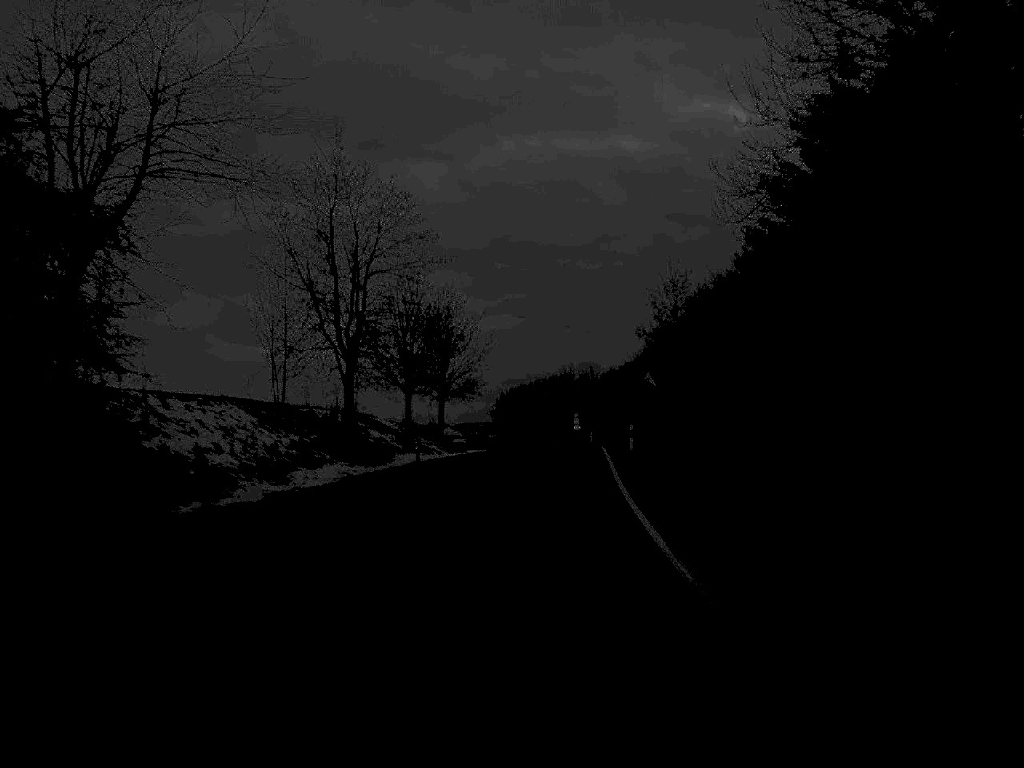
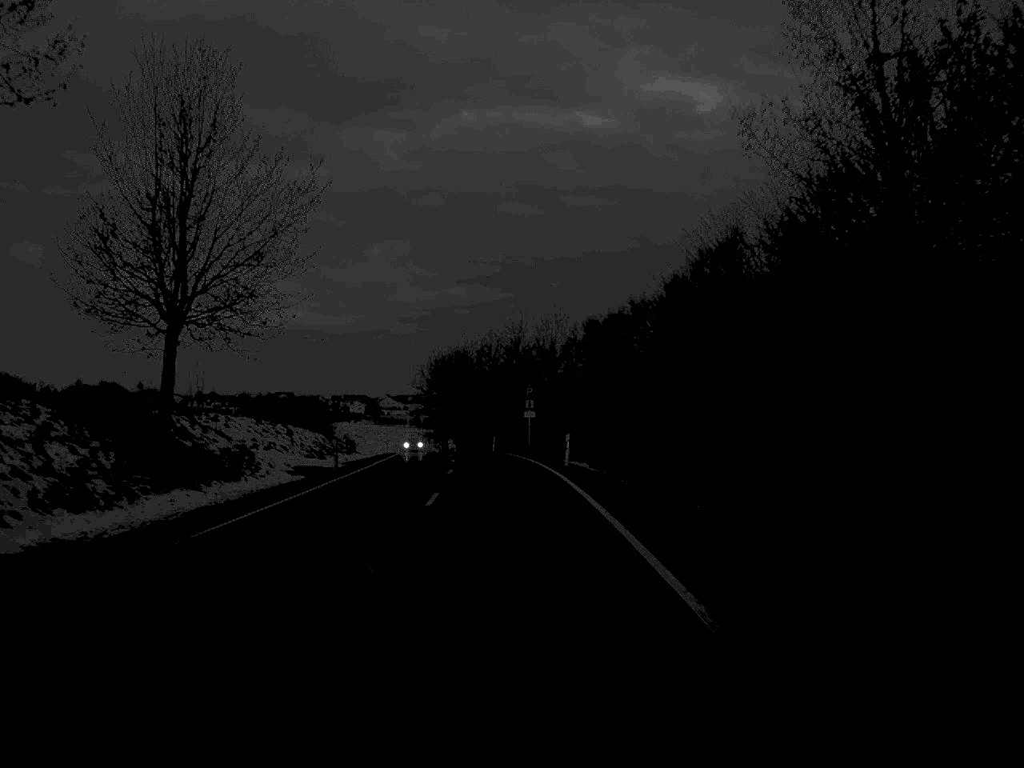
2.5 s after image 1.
(+1.9, +57.1) m; +2°
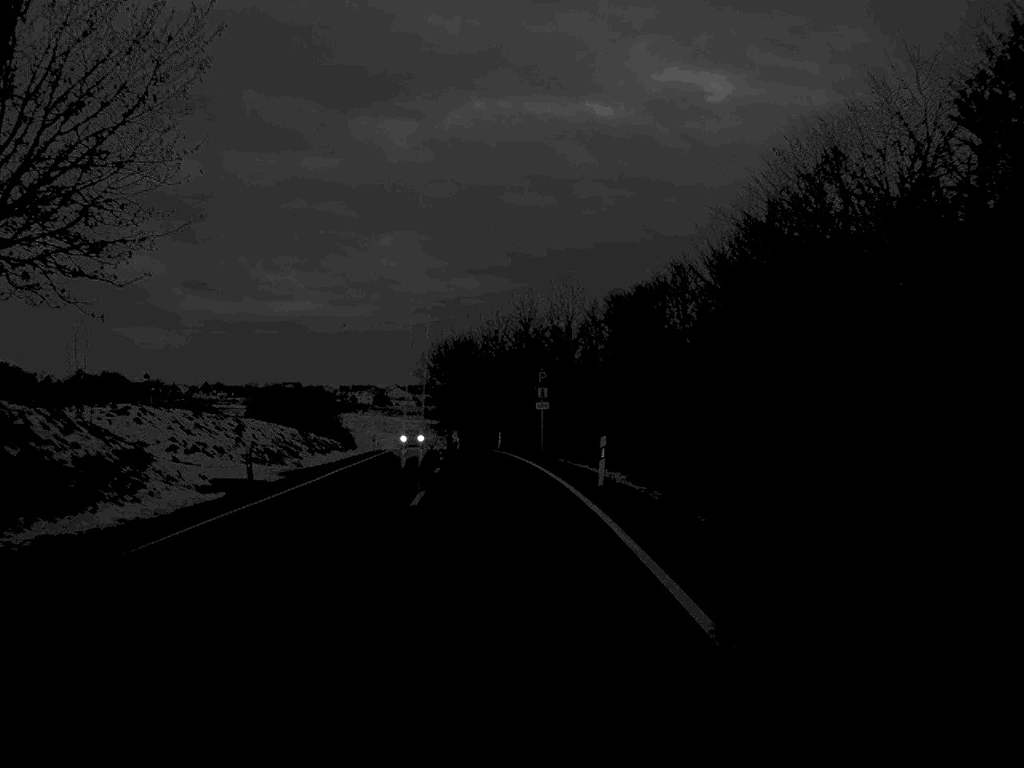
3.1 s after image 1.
(0.0, +13.3) m; -1°
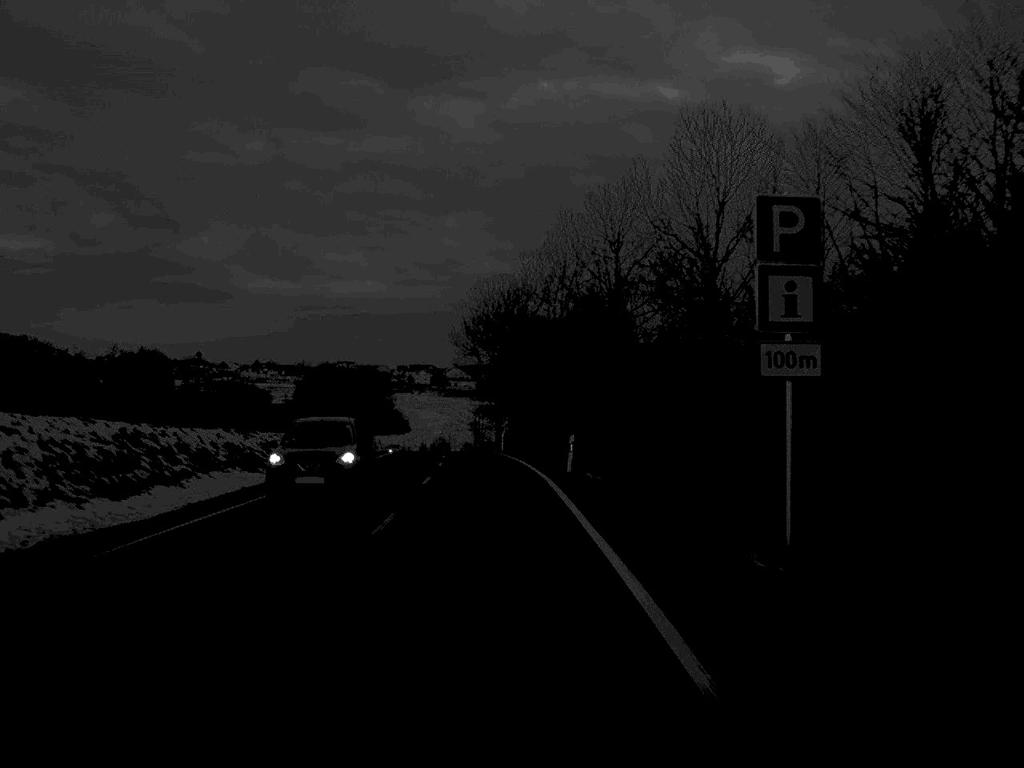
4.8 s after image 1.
(-1.0, +40.7) m; -3°
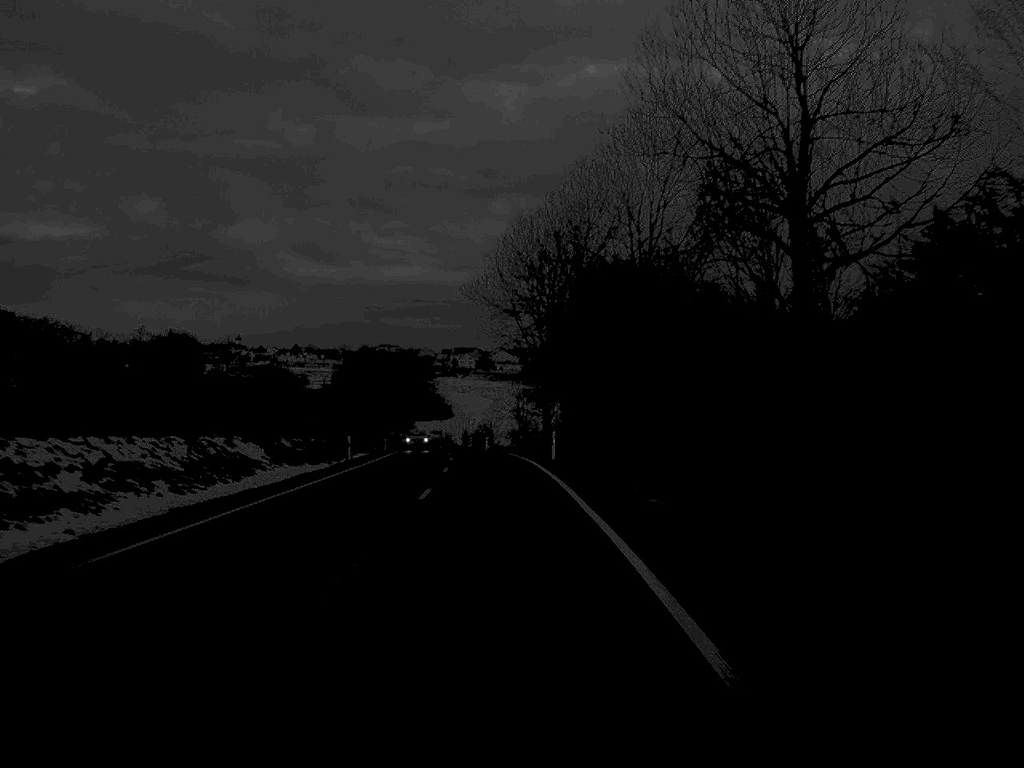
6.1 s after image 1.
(-0.6, +30.2) m; -2°
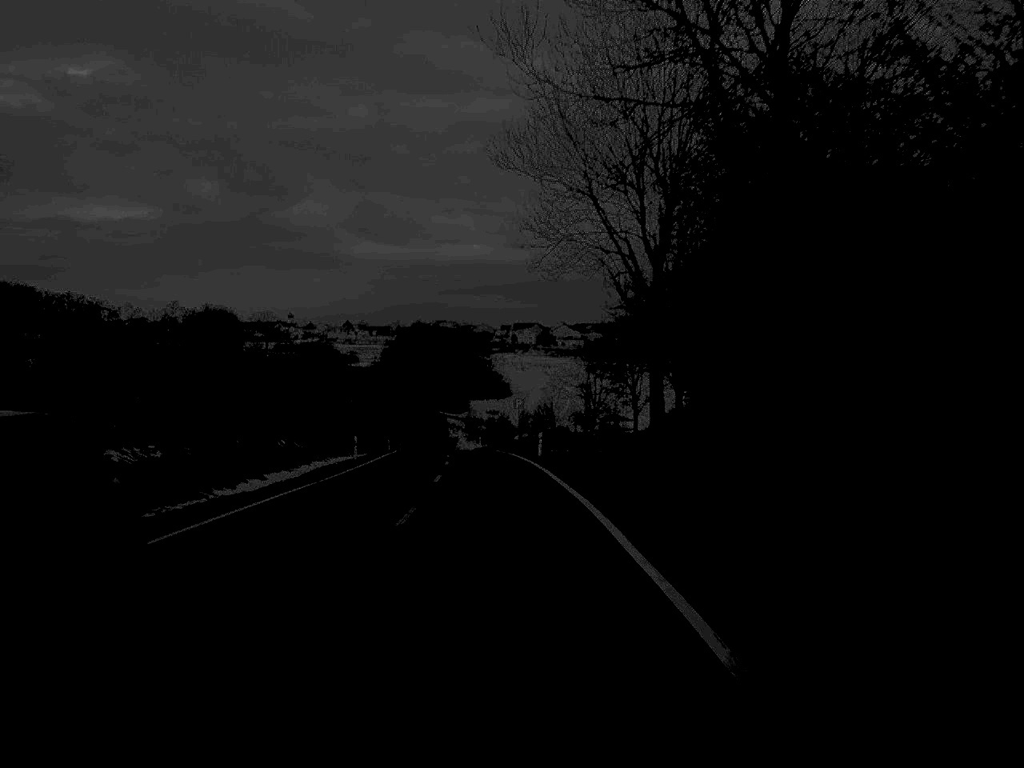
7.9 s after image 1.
(-0.9, +41.8) m; -3°
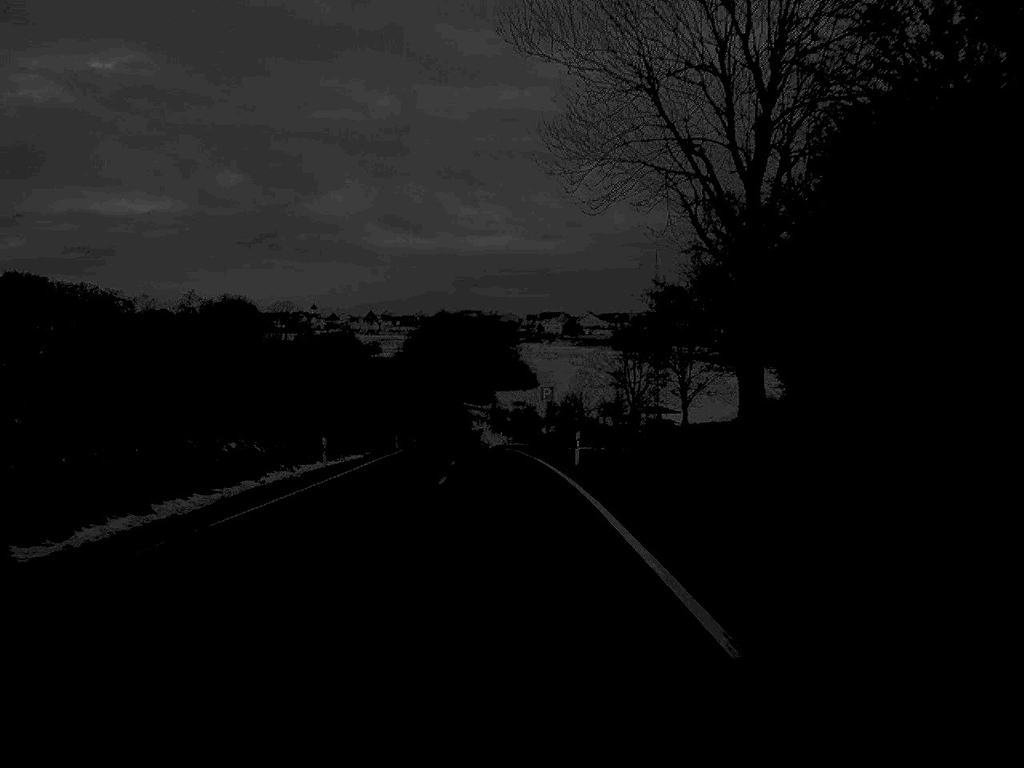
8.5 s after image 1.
(-0.1, +13.8) m; -1°
